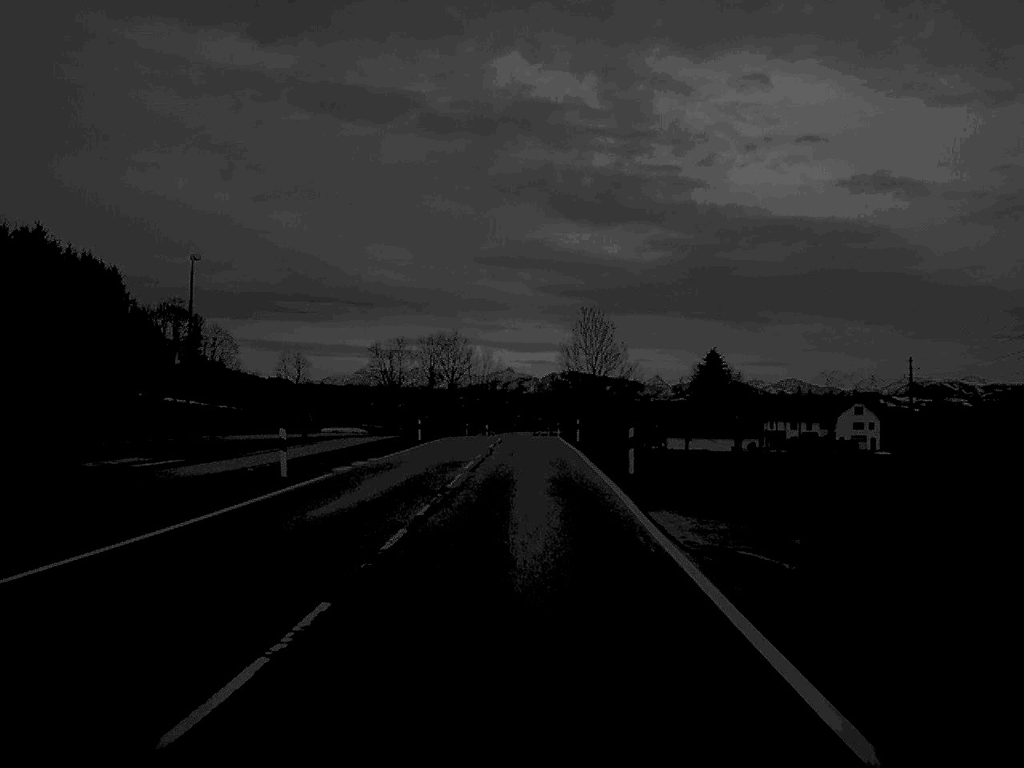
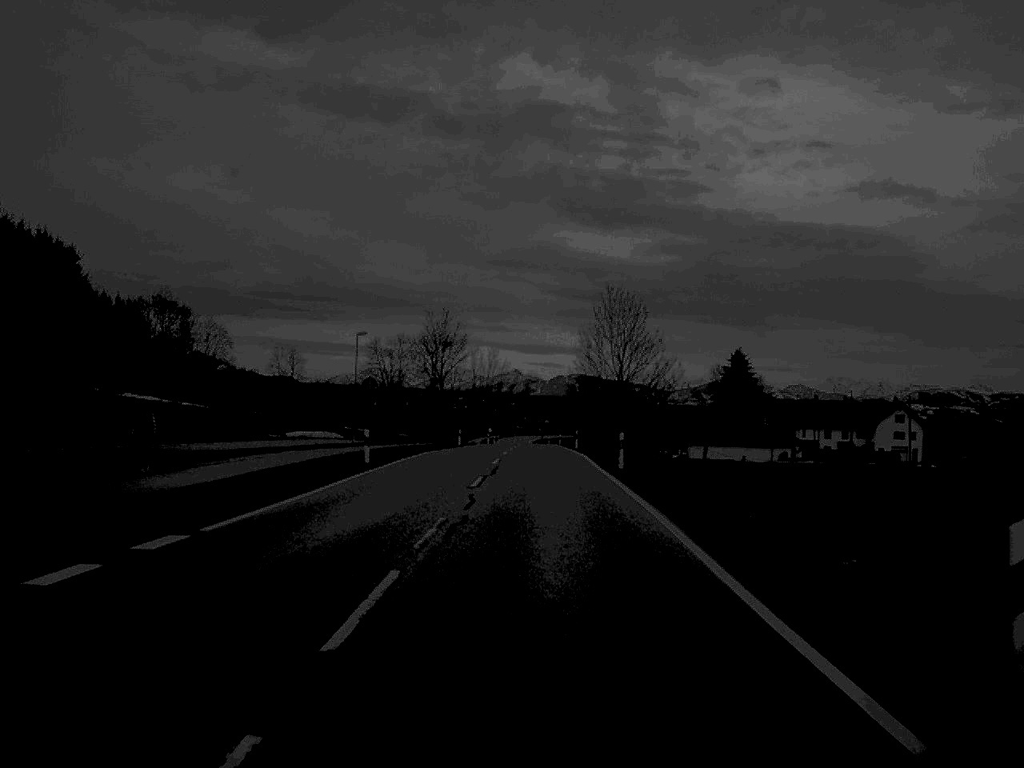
(-0.1, +22.1) m; 0°
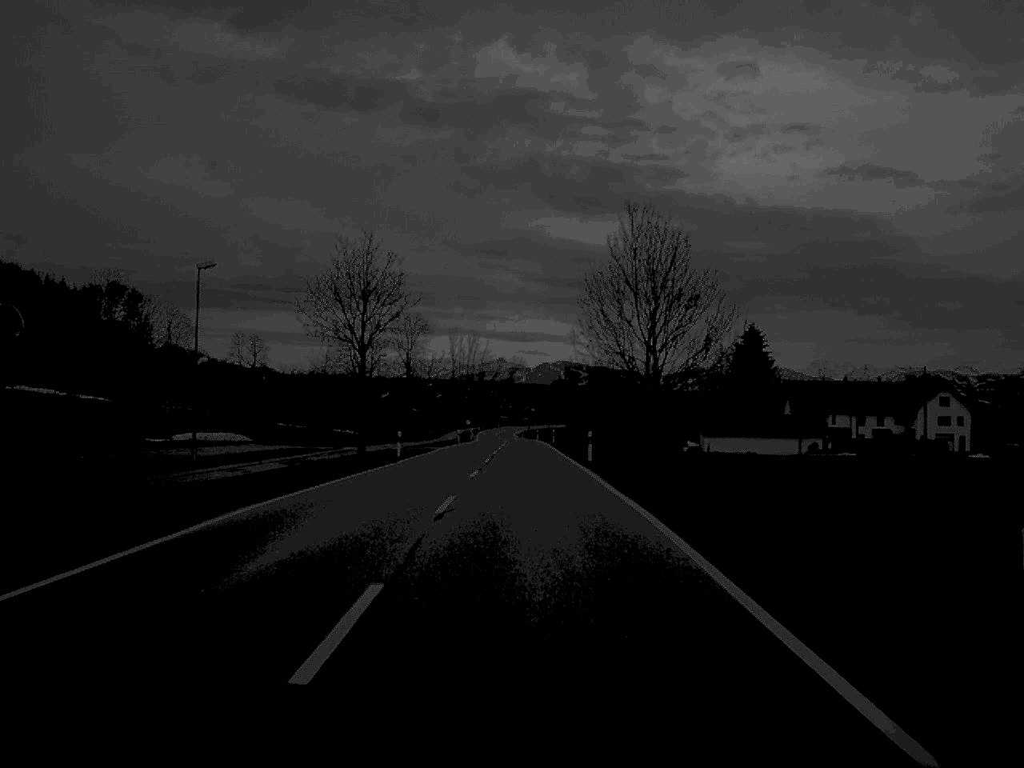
(+0.3, +30.7) m; +1°
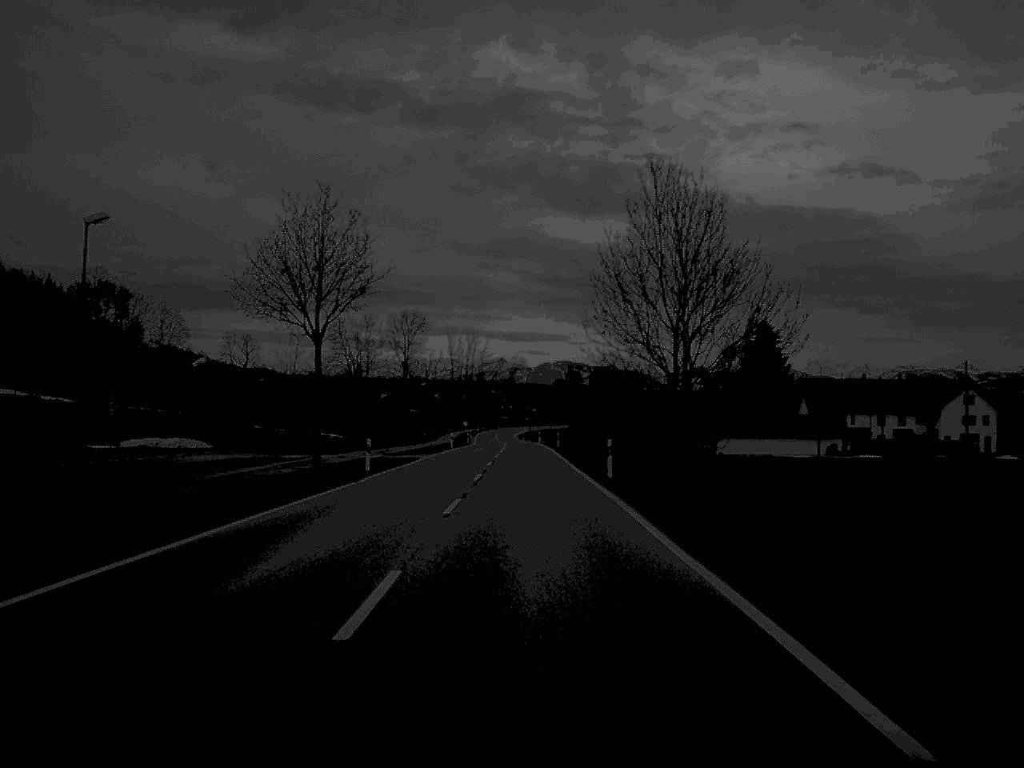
(0.0, +10.2) m; 0°
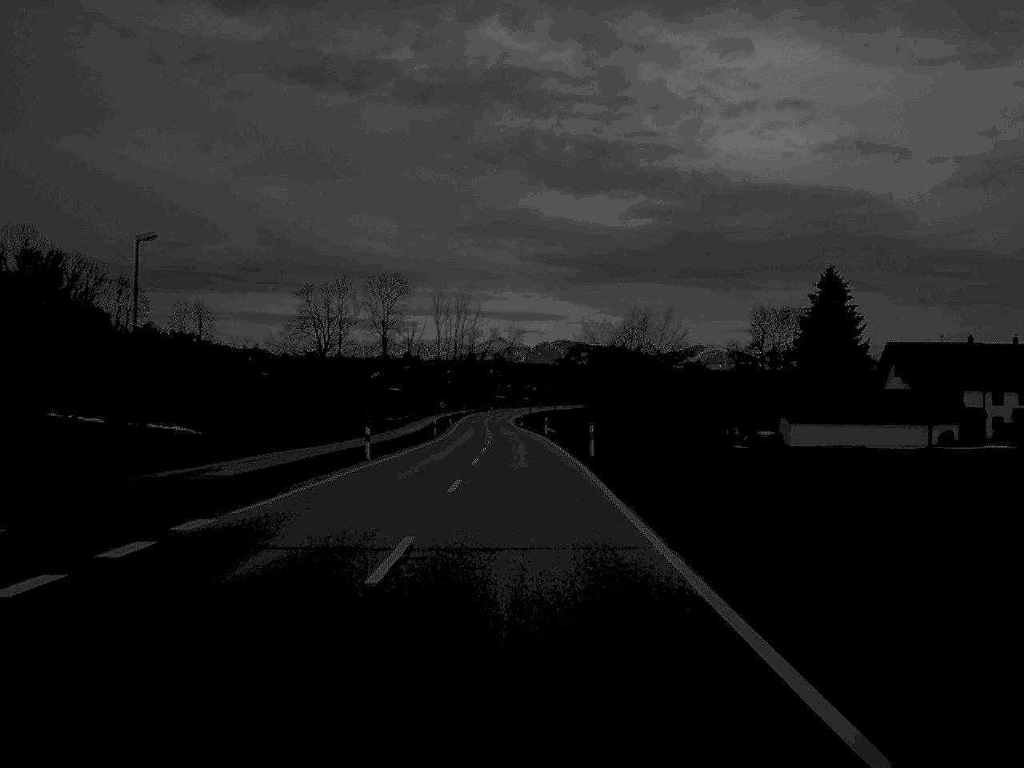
(+0.1, +45.2) m; 0°
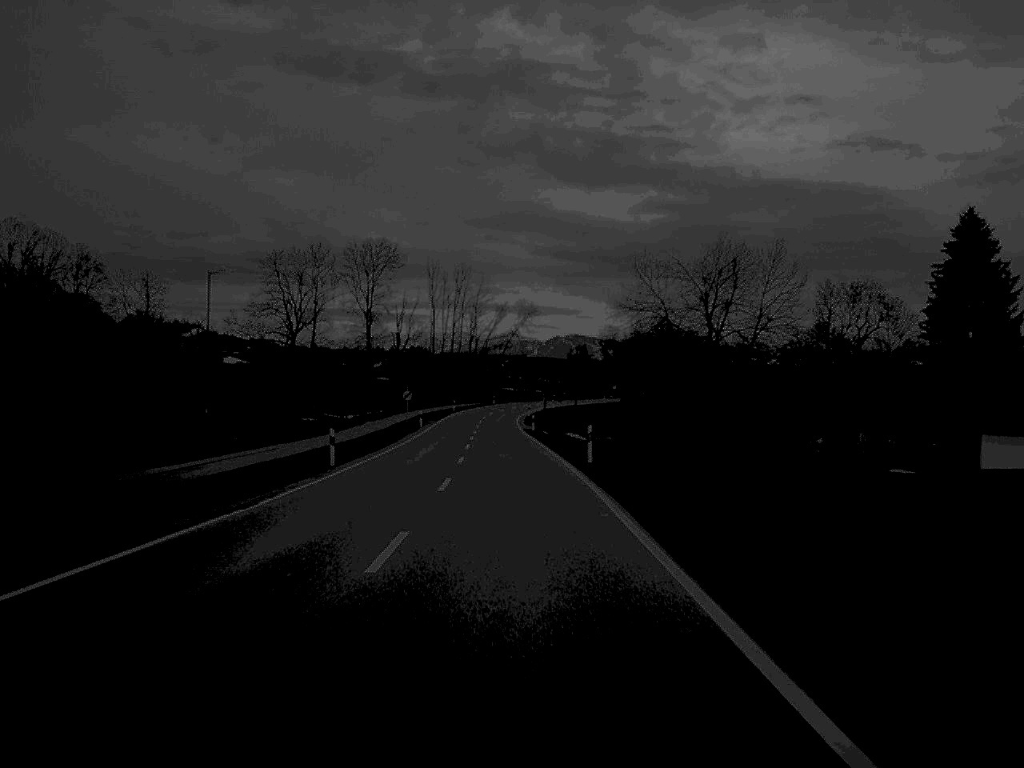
(-0.1, +47.0) m; 0°
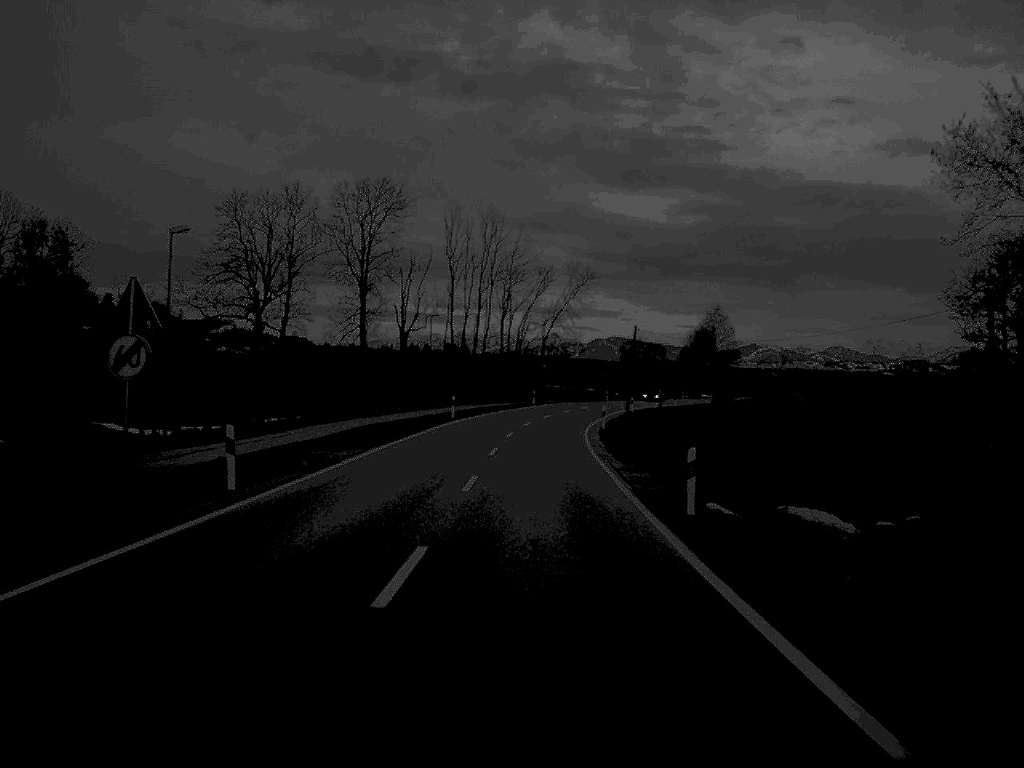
(-1.3, +62.2) m; -2°
